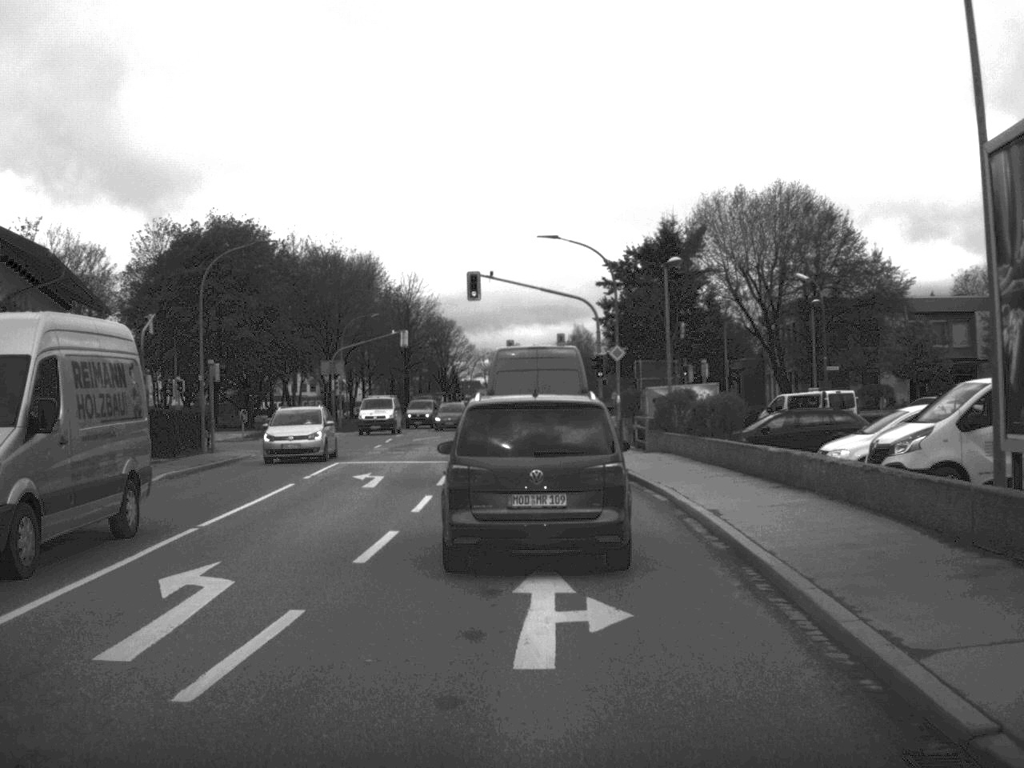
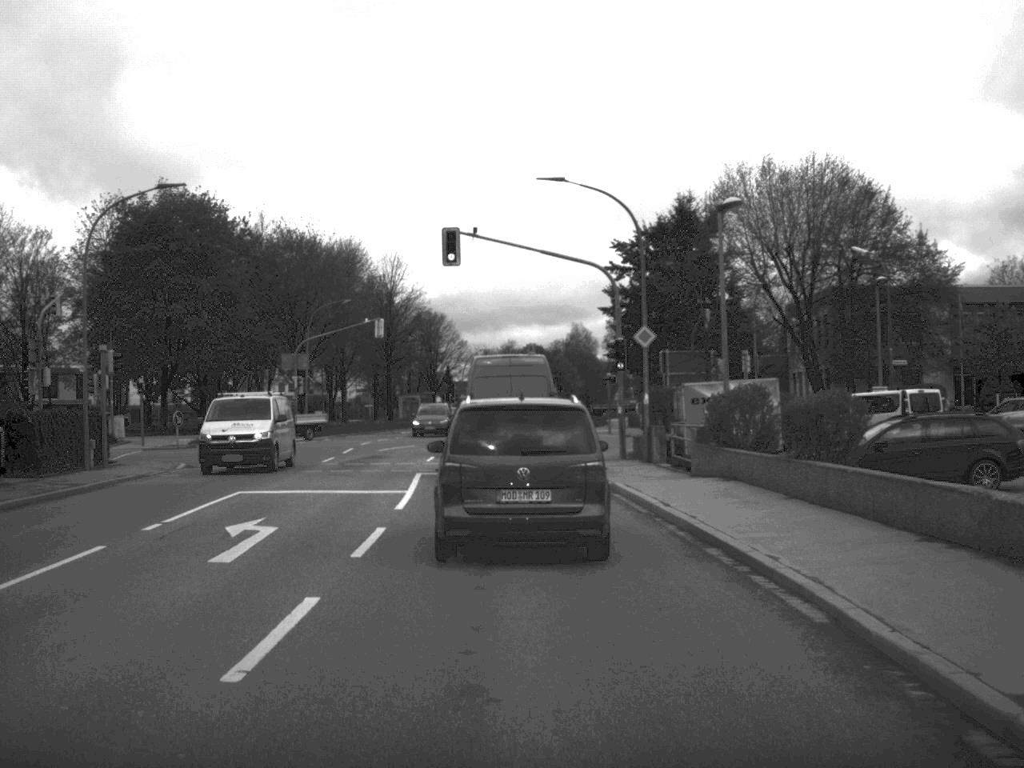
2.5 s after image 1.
(0.0, +11.1) m; 0°
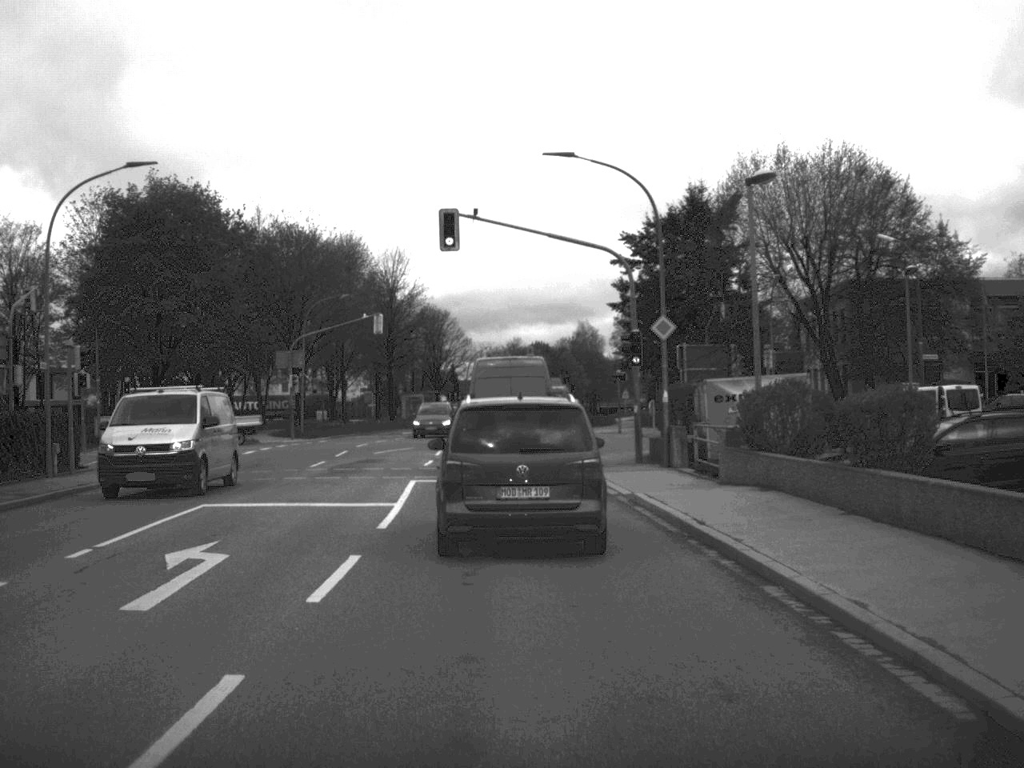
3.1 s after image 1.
(0.0, +3.0) m; 0°
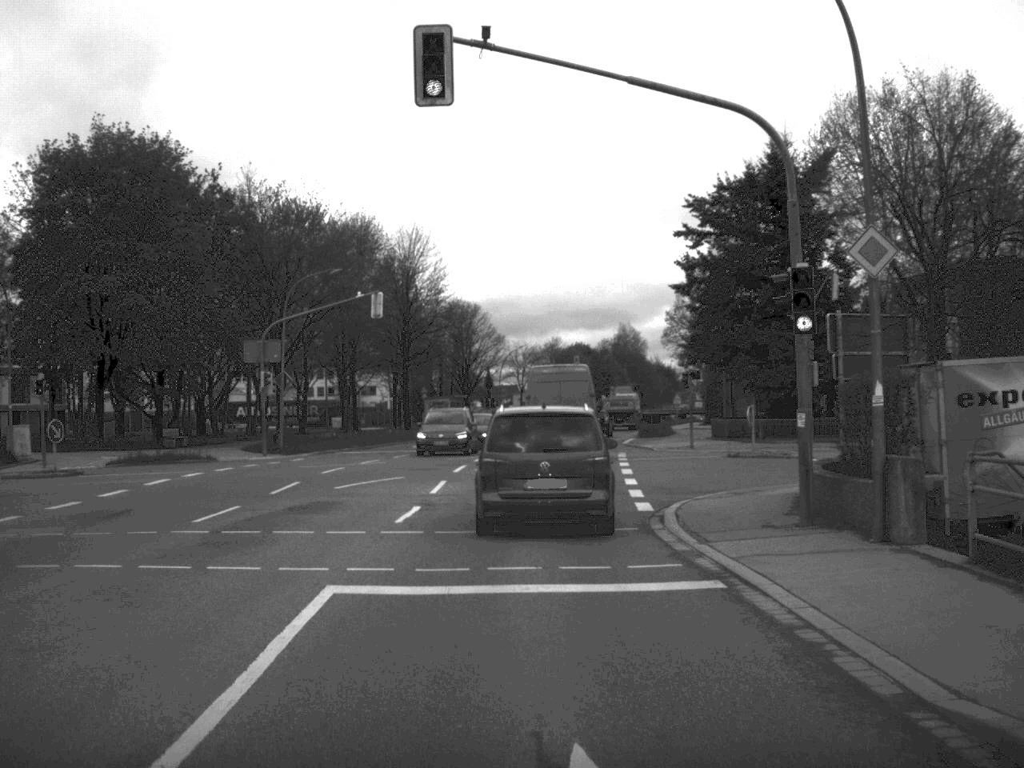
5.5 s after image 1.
(-0.2, +14.8) m; -2°
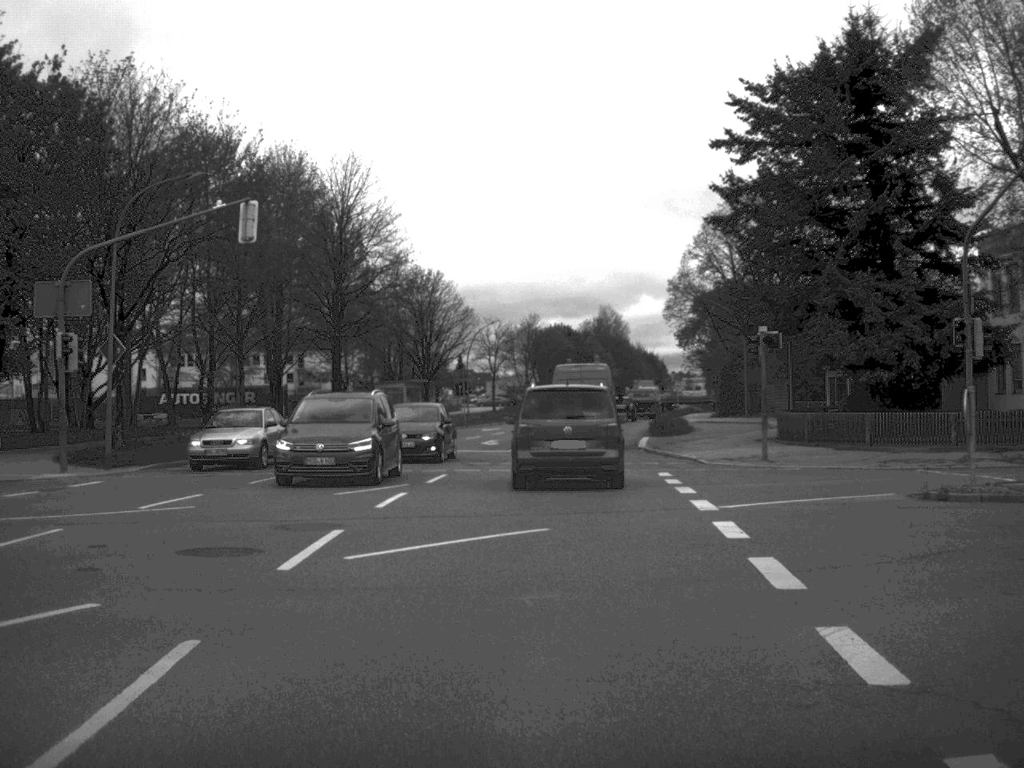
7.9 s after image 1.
(+0.1, +19.3) m; +1°
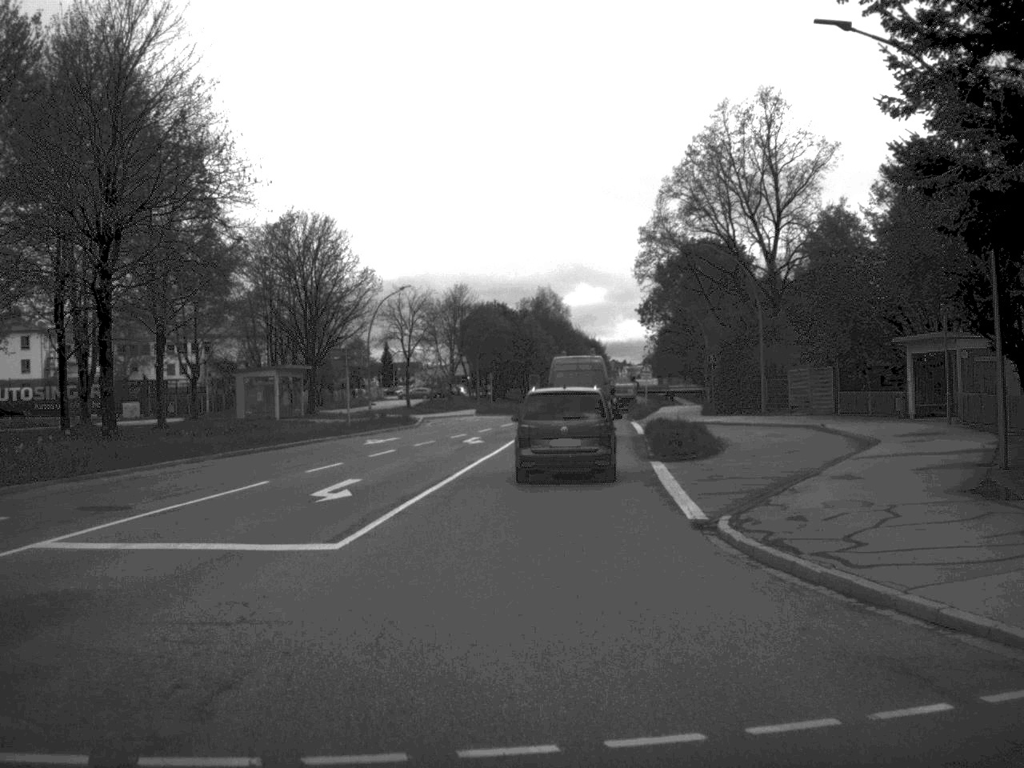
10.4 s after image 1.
(+0.6, +24.7) m; +3°
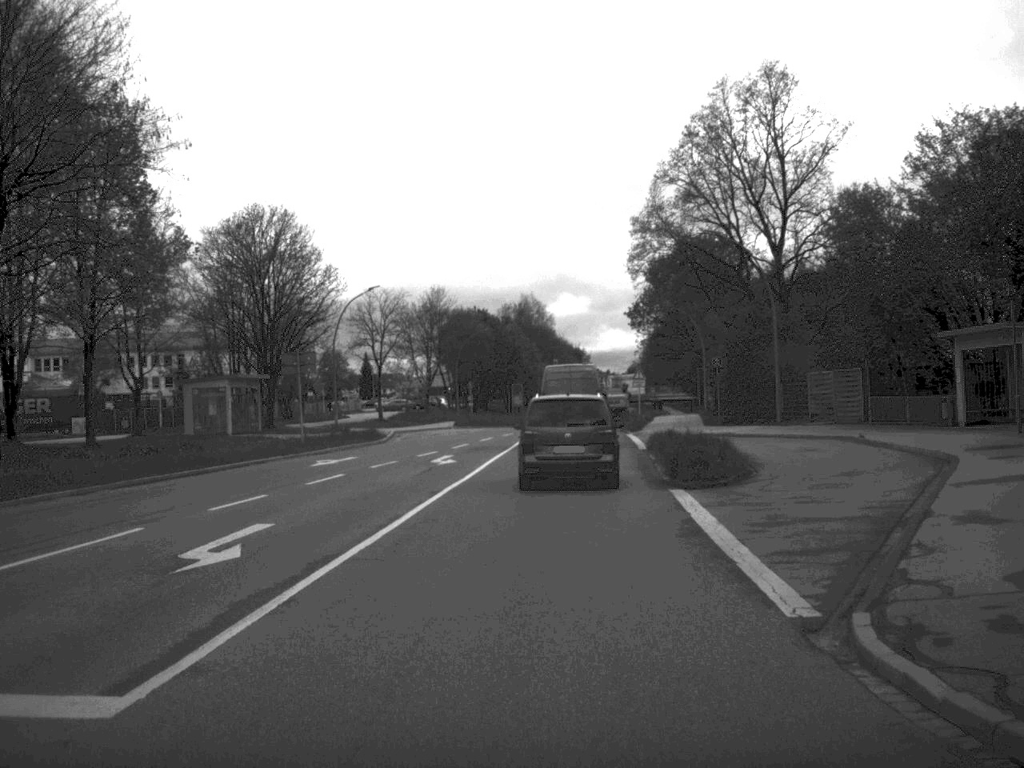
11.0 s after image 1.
(0.0, +6.8) m; +1°
